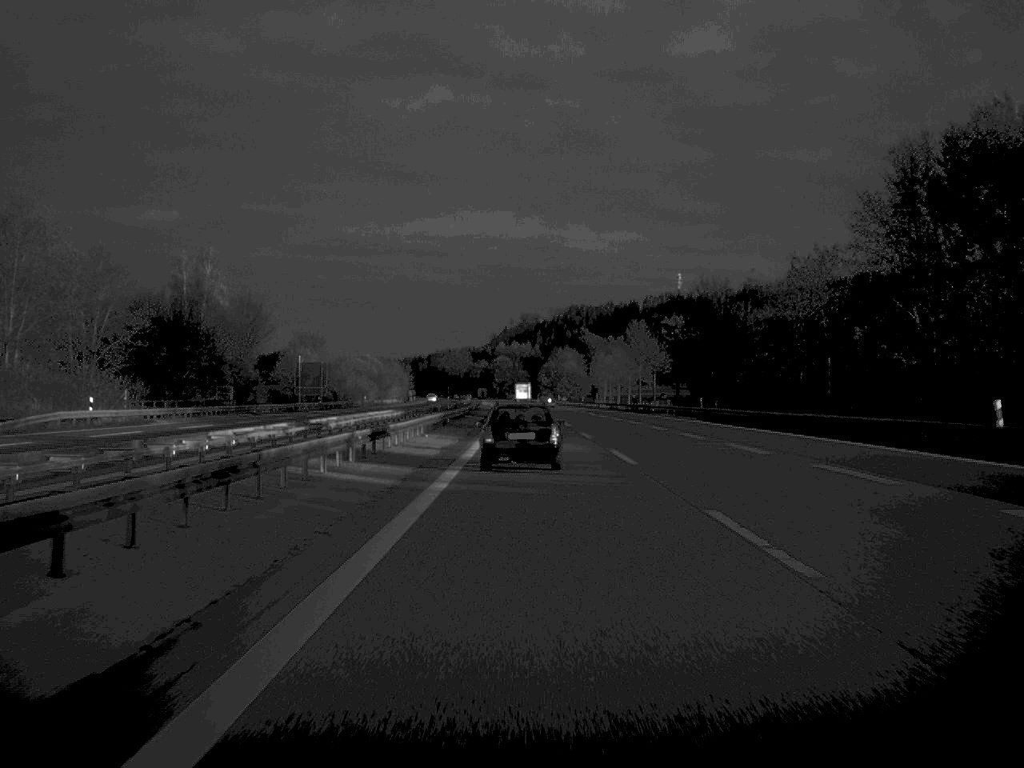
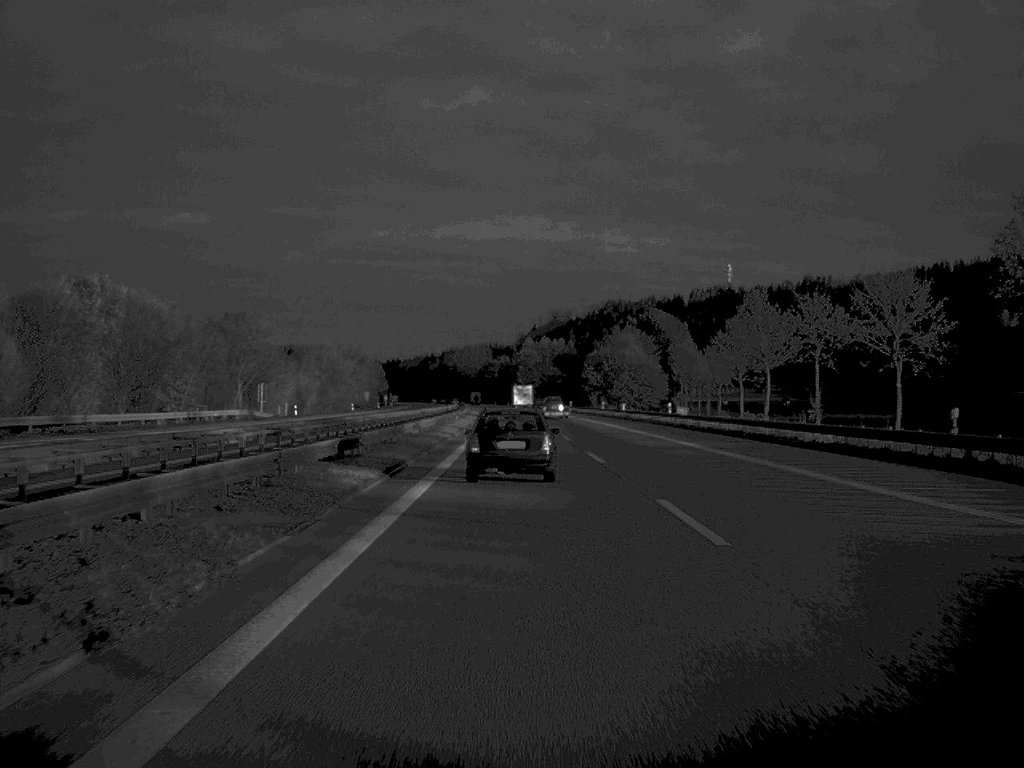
(-1.3, +140.3) m; -1°
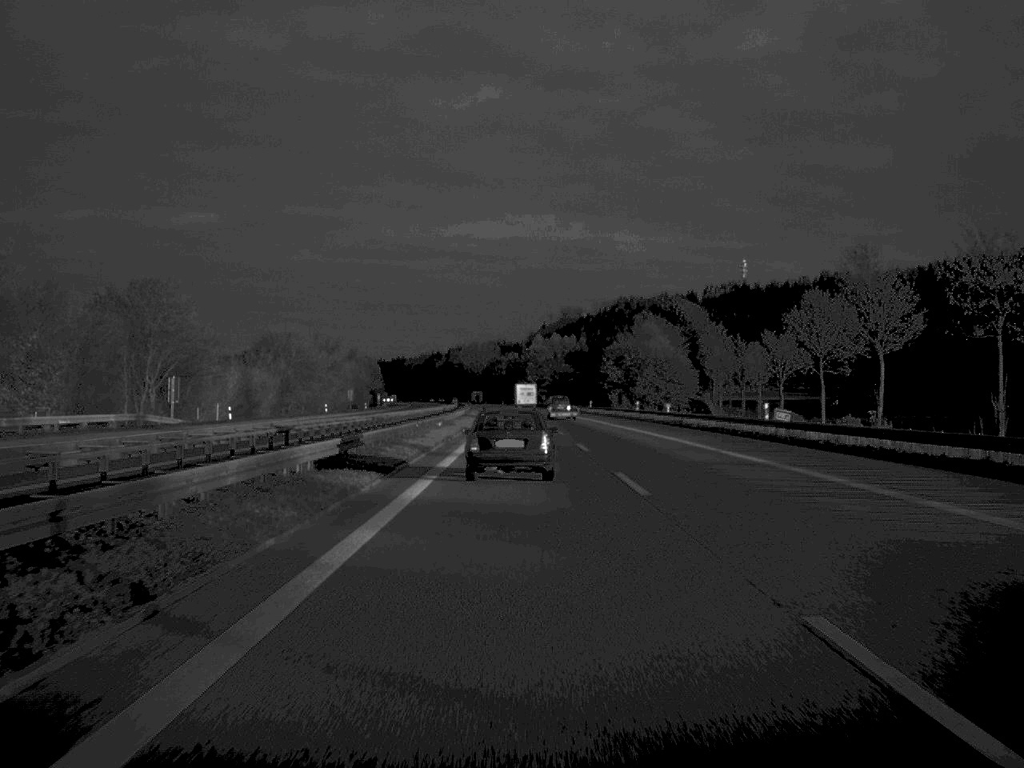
(-0.1, +29.7) m; 0°
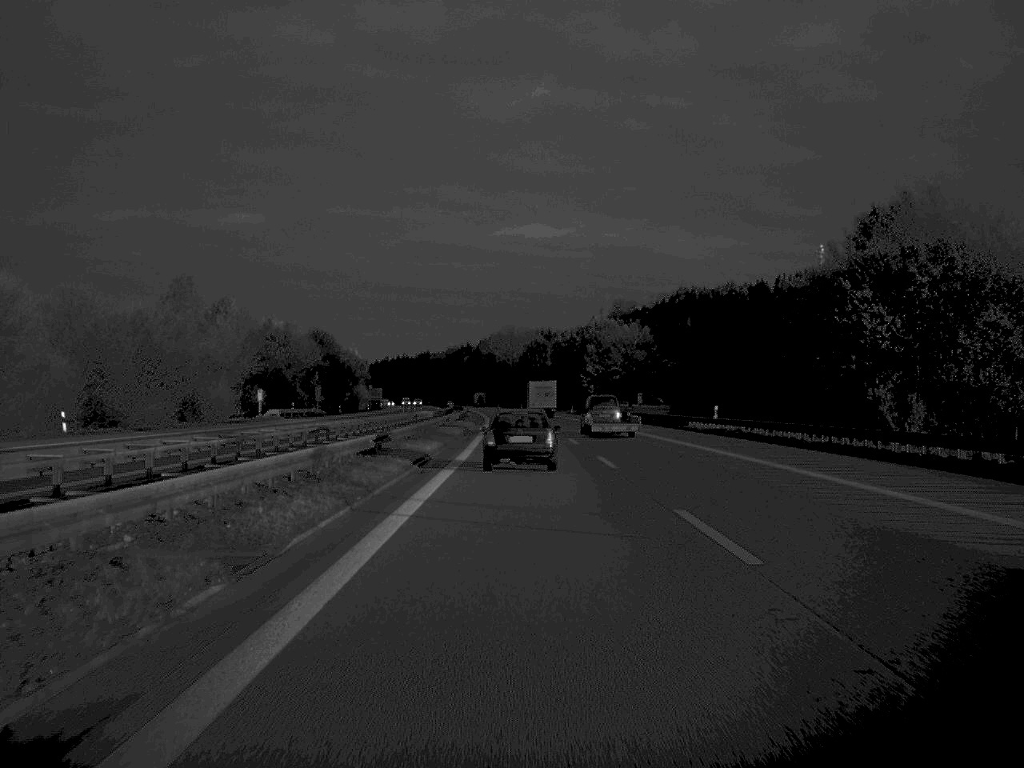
(-2.3, +133.8) m; -2°
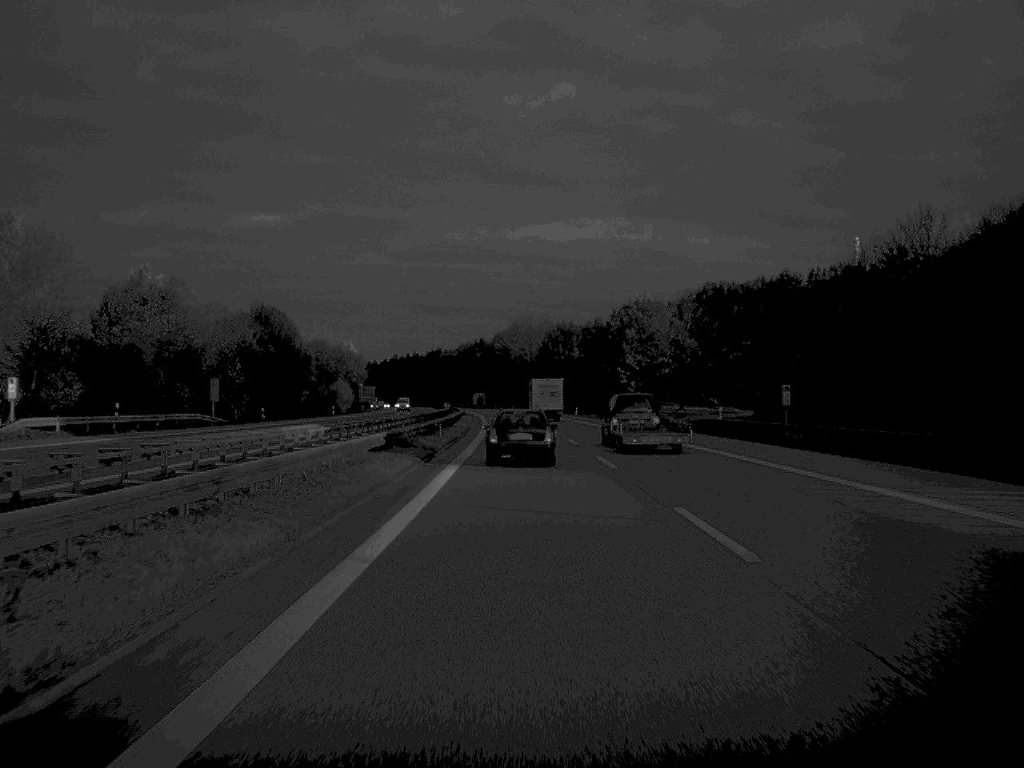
(-0.4, +53.2) m; -1°
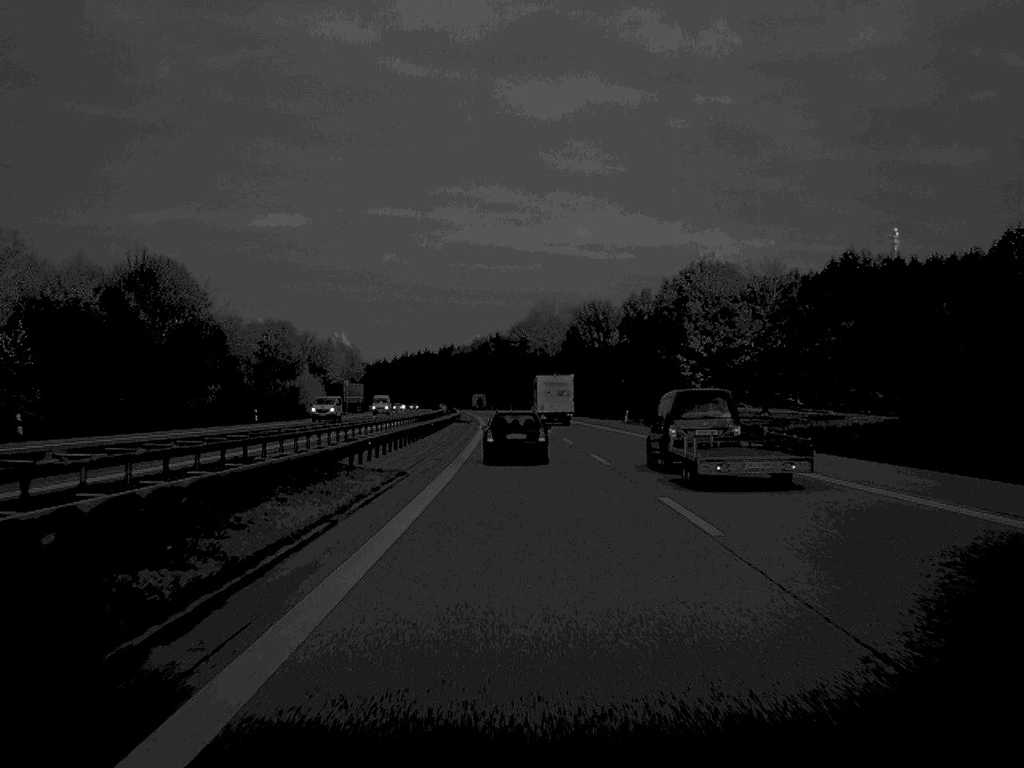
(-0.4, +50.9) m; -1°
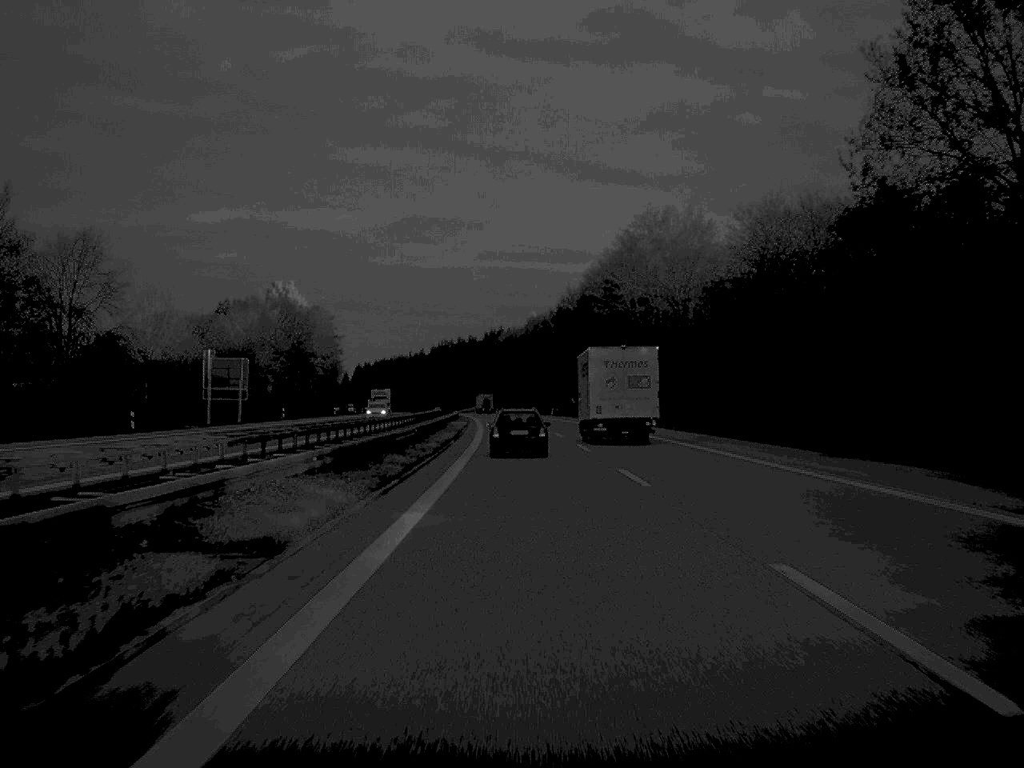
(-3.4, +134.4) m; -3°
